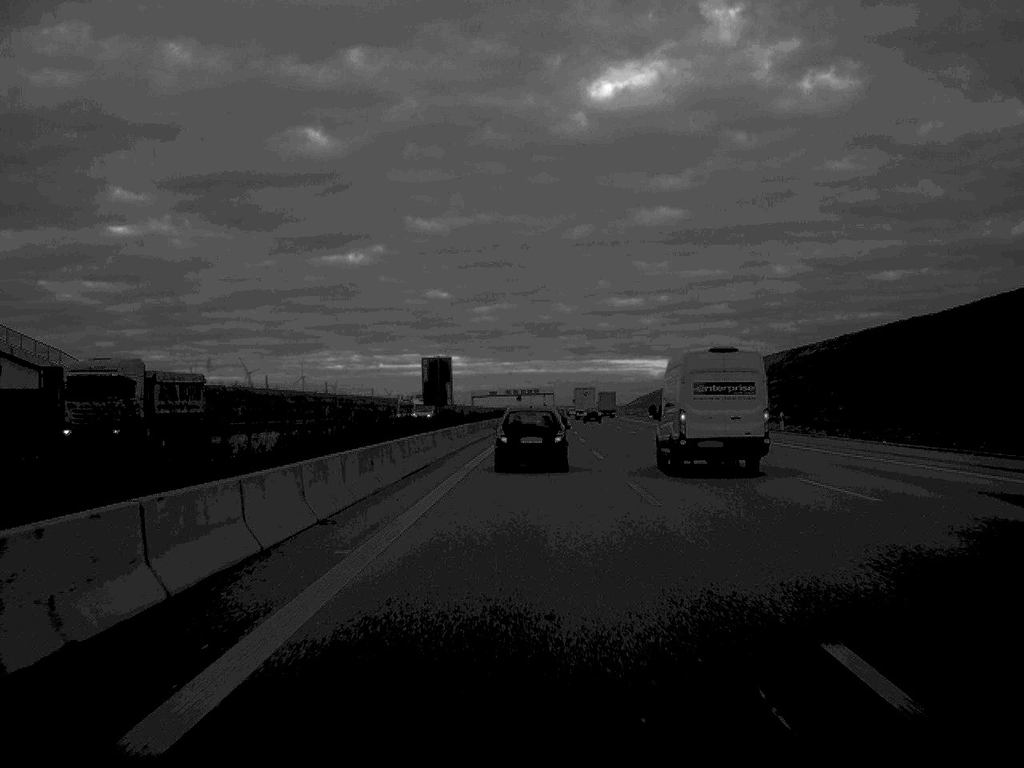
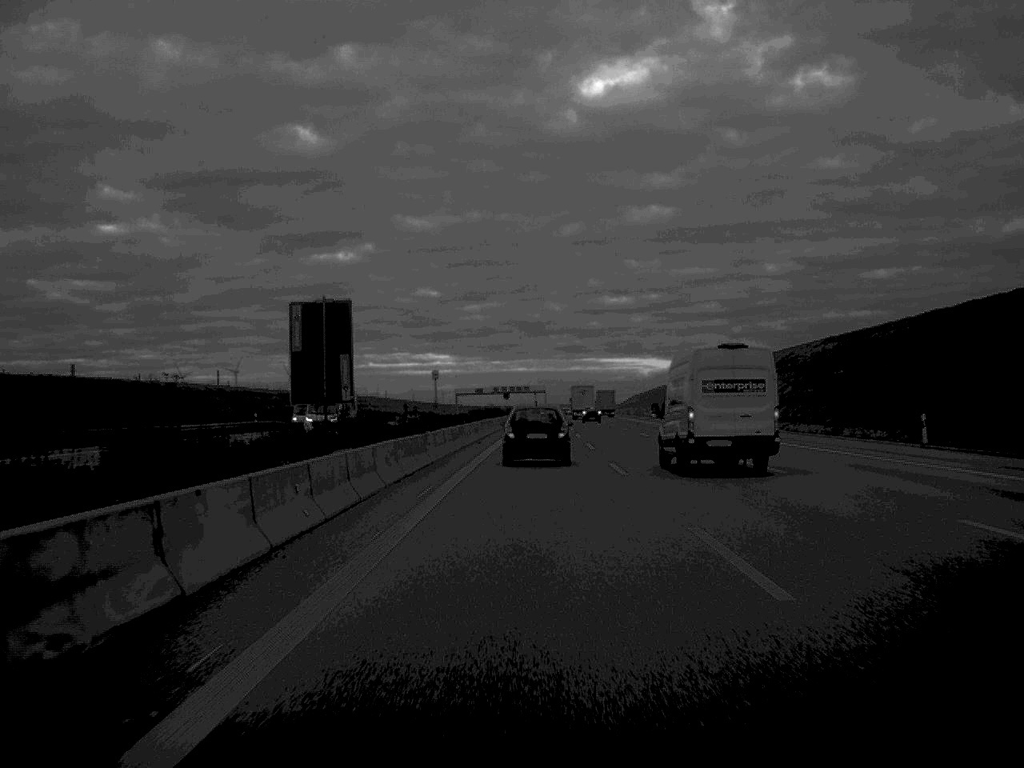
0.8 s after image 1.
(+0.1, +27.5) m; 0°
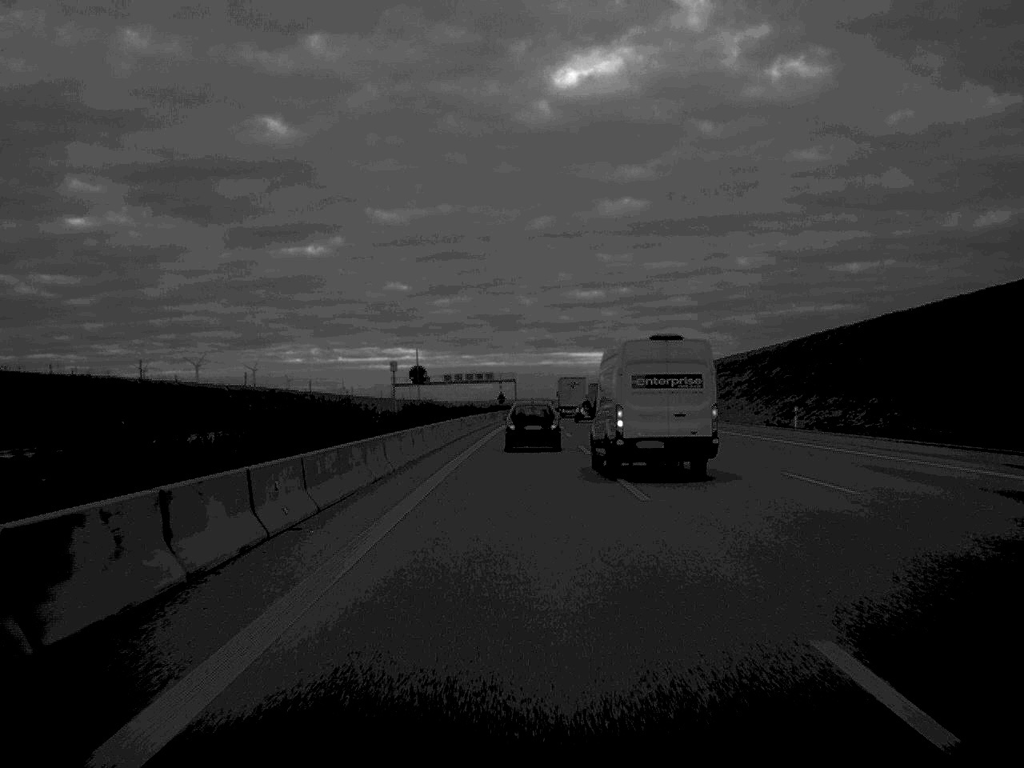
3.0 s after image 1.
(+1.0, +80.0) m; +1°
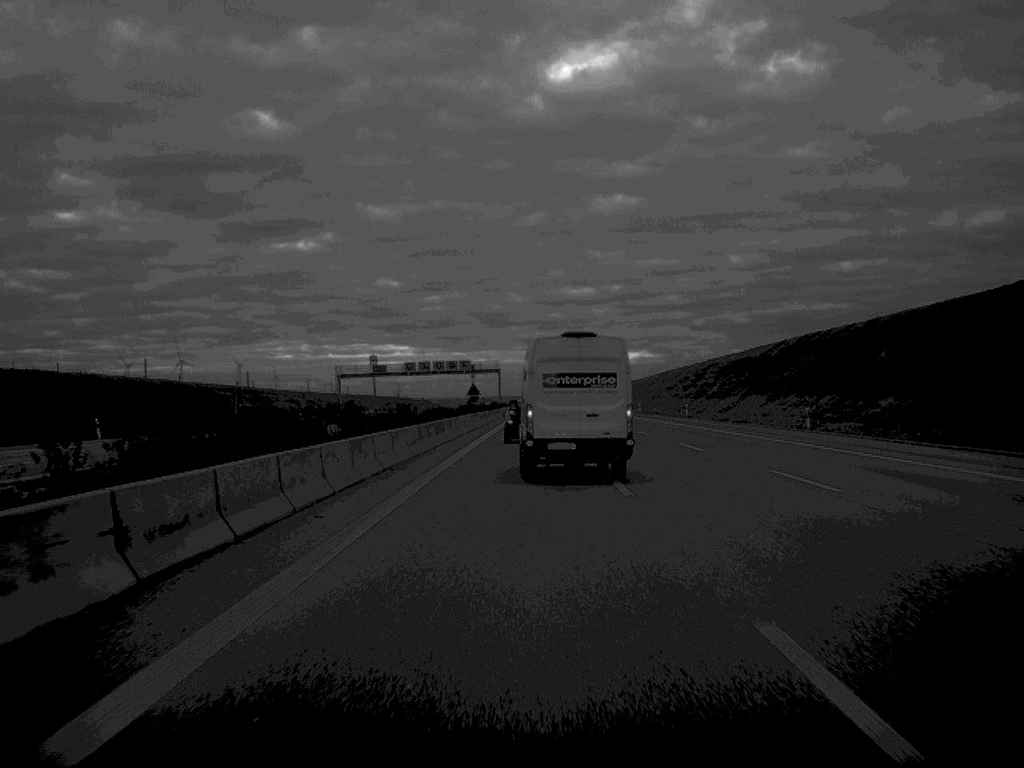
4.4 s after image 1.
(+0.2, +52.9) m; 0°
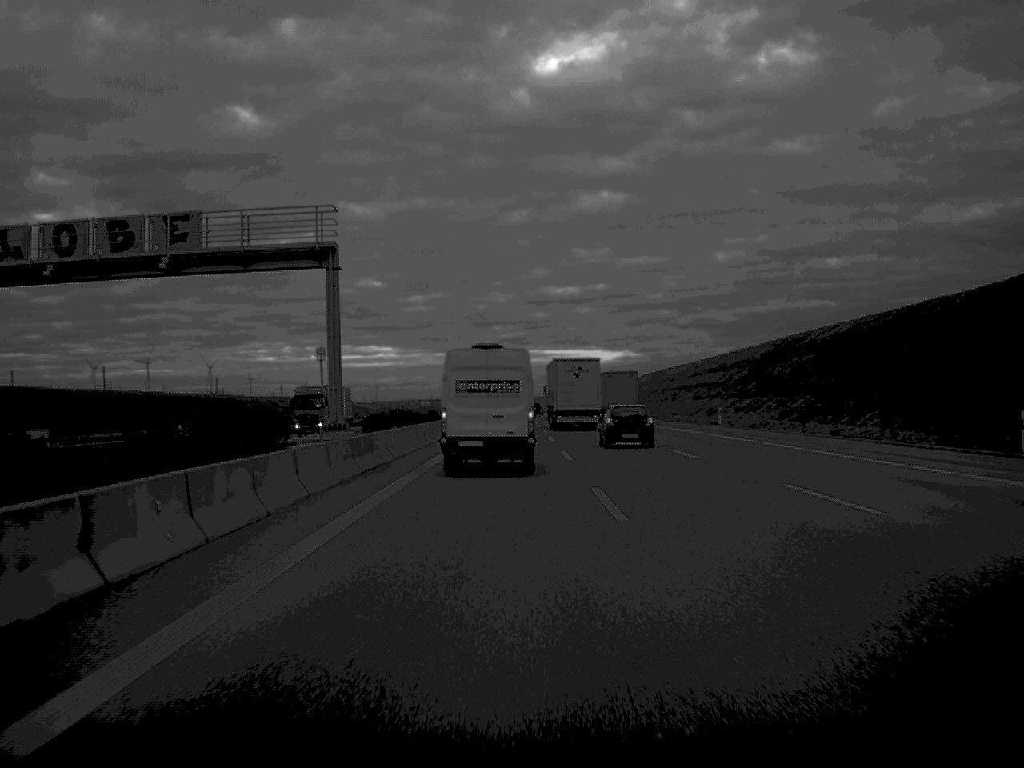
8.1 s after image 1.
(+1.1, +129.3) m; +1°
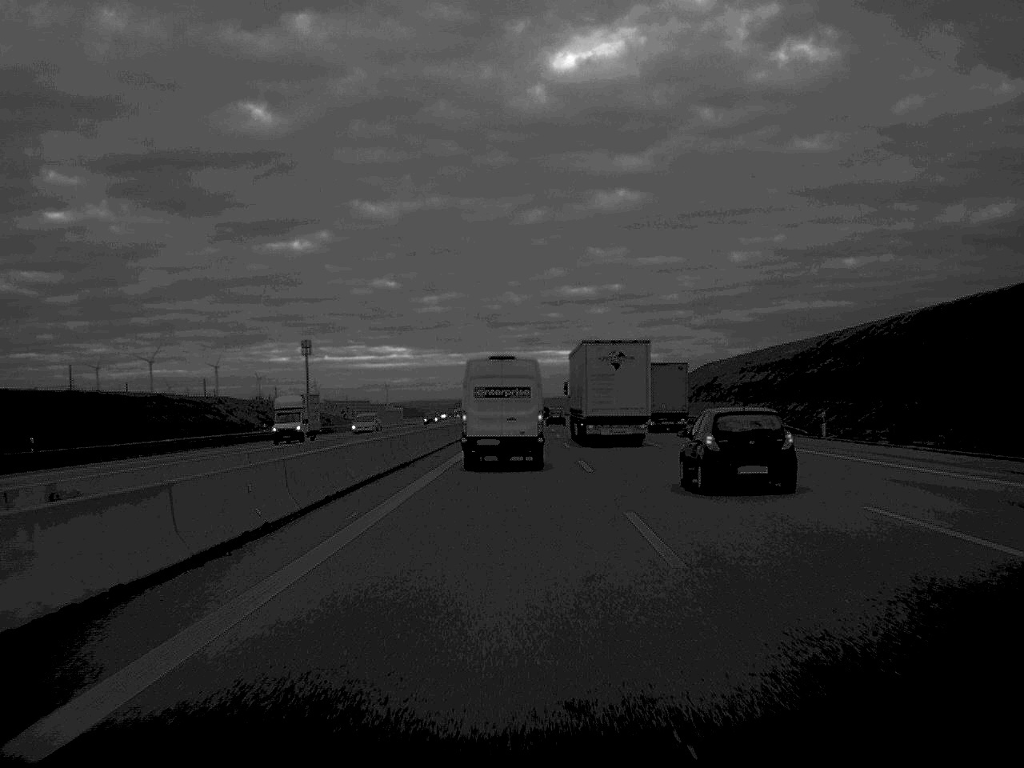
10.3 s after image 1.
(-0.4, +76.1) m; -1°
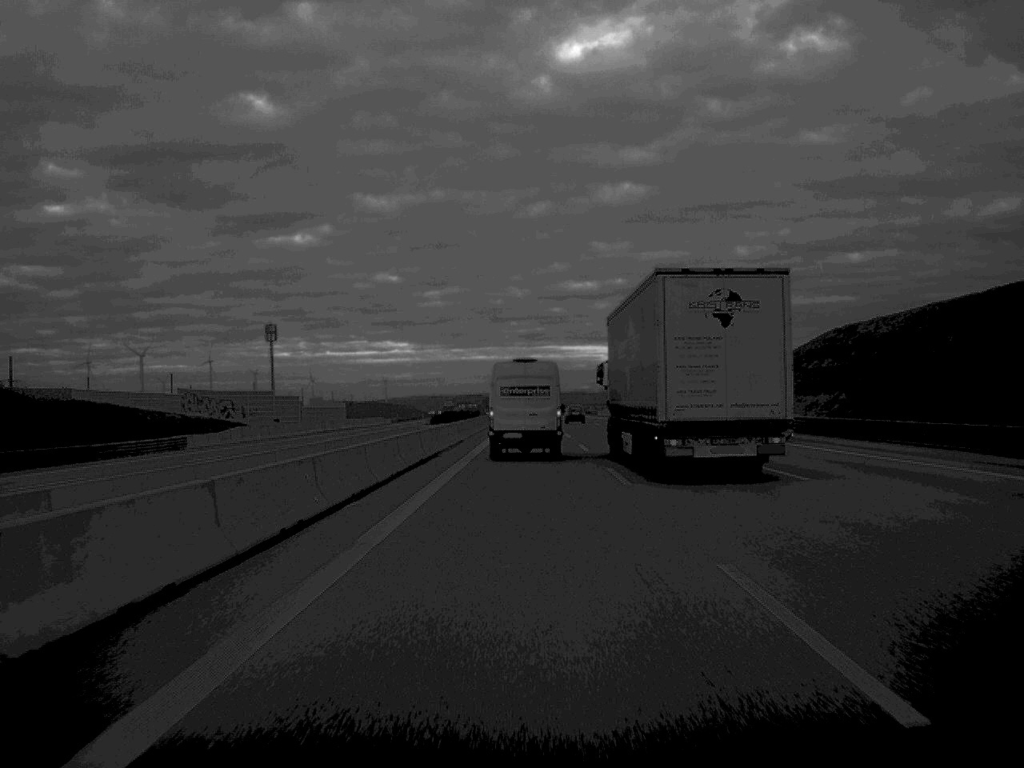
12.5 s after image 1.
(-0.1, +78.3) m; 0°
